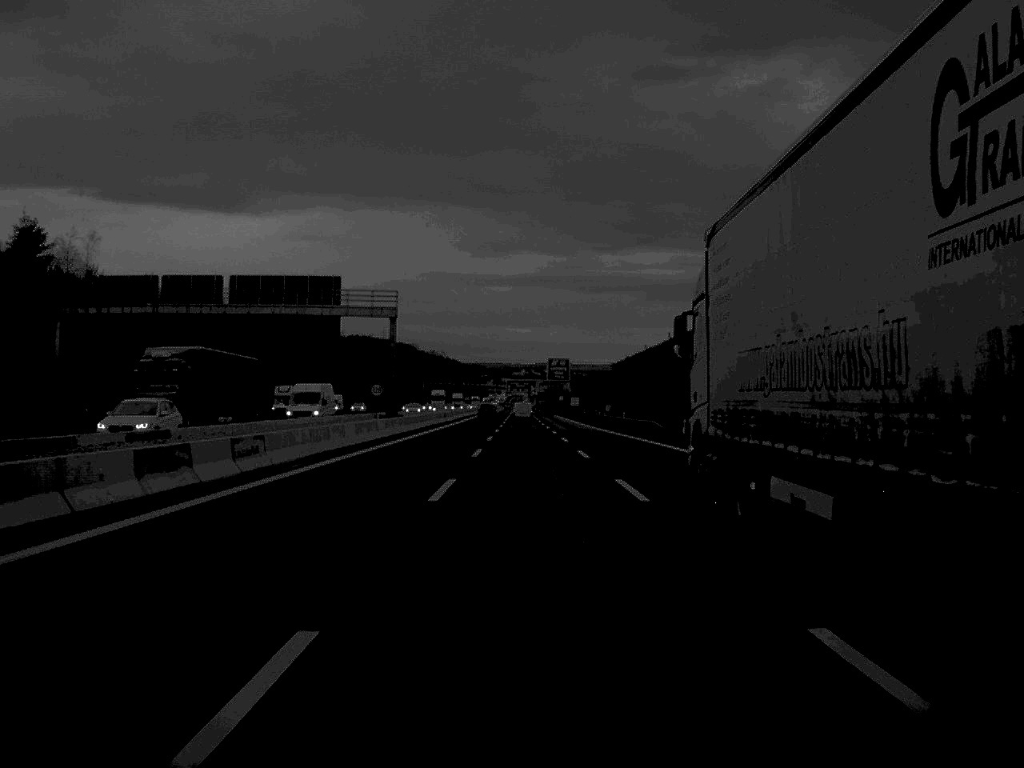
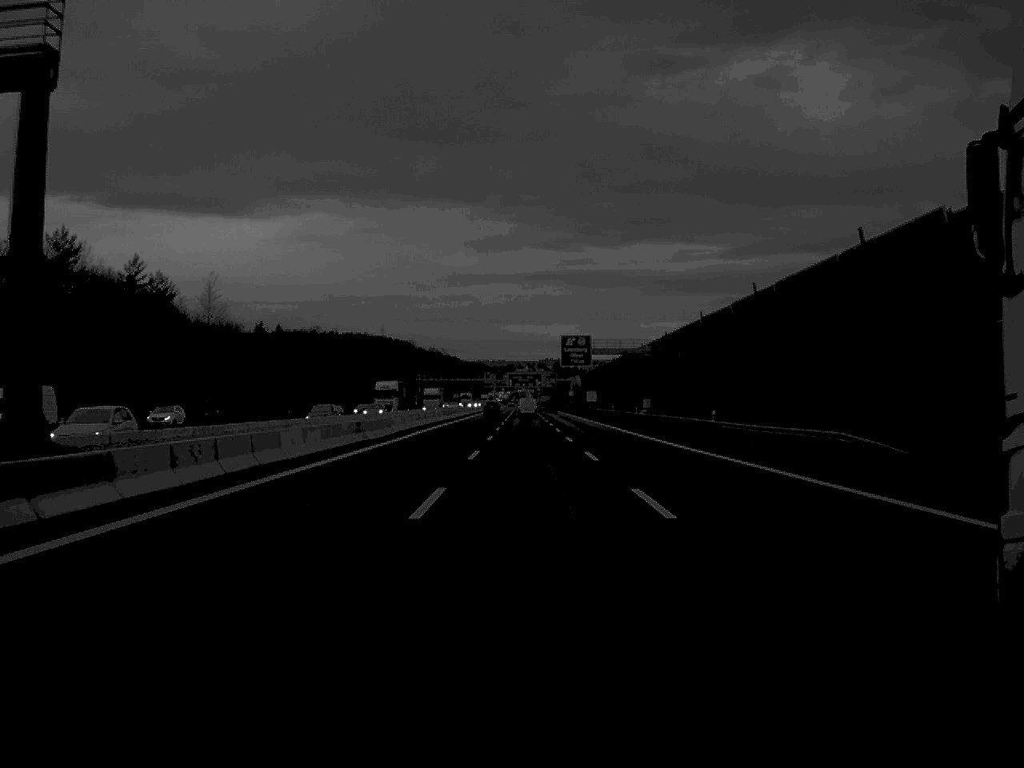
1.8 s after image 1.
(-0.1, +57.2) m; 0°
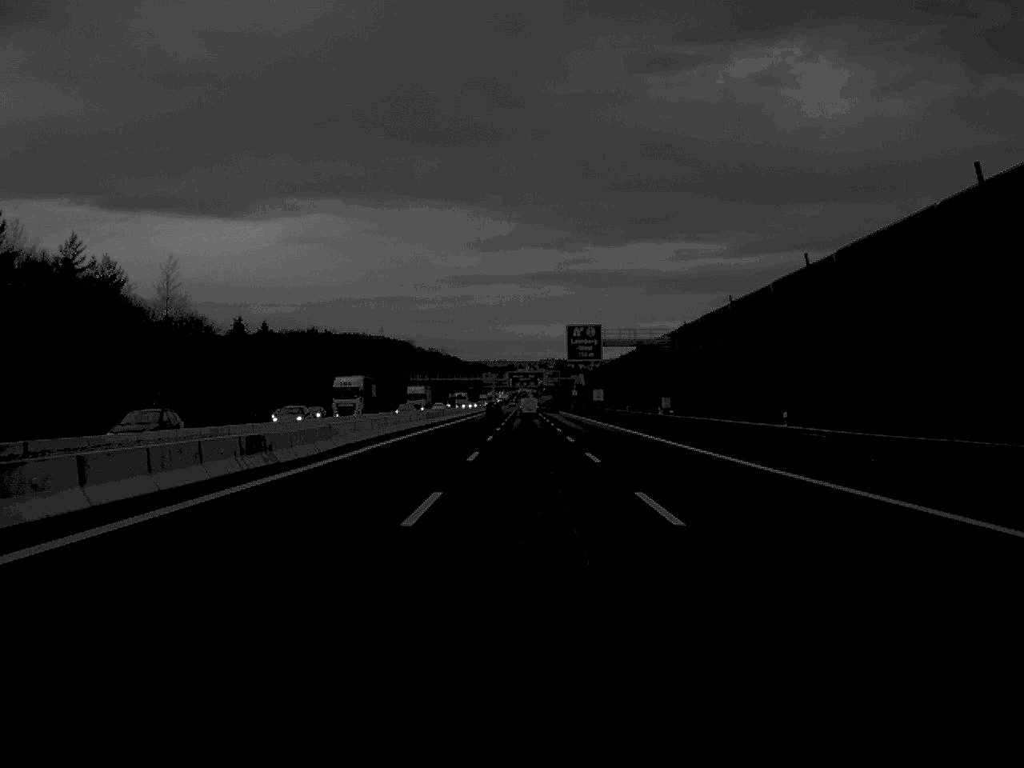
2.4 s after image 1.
(0.0, +18.8) m; 0°
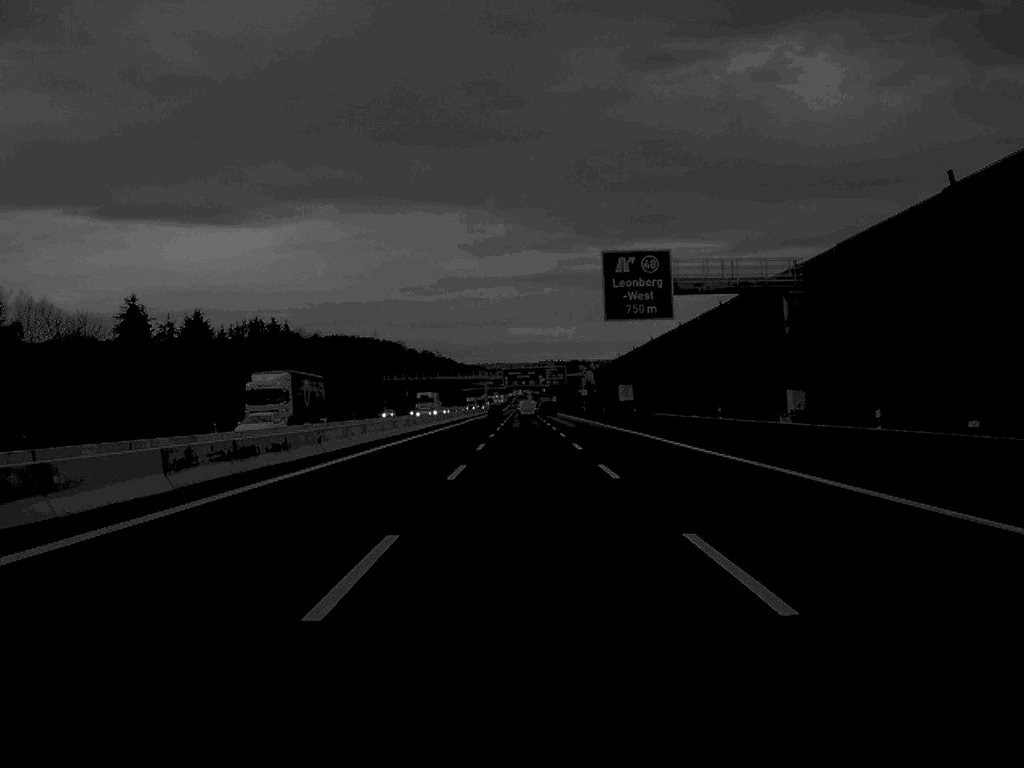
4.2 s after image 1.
(0.0, +60.9) m; 0°
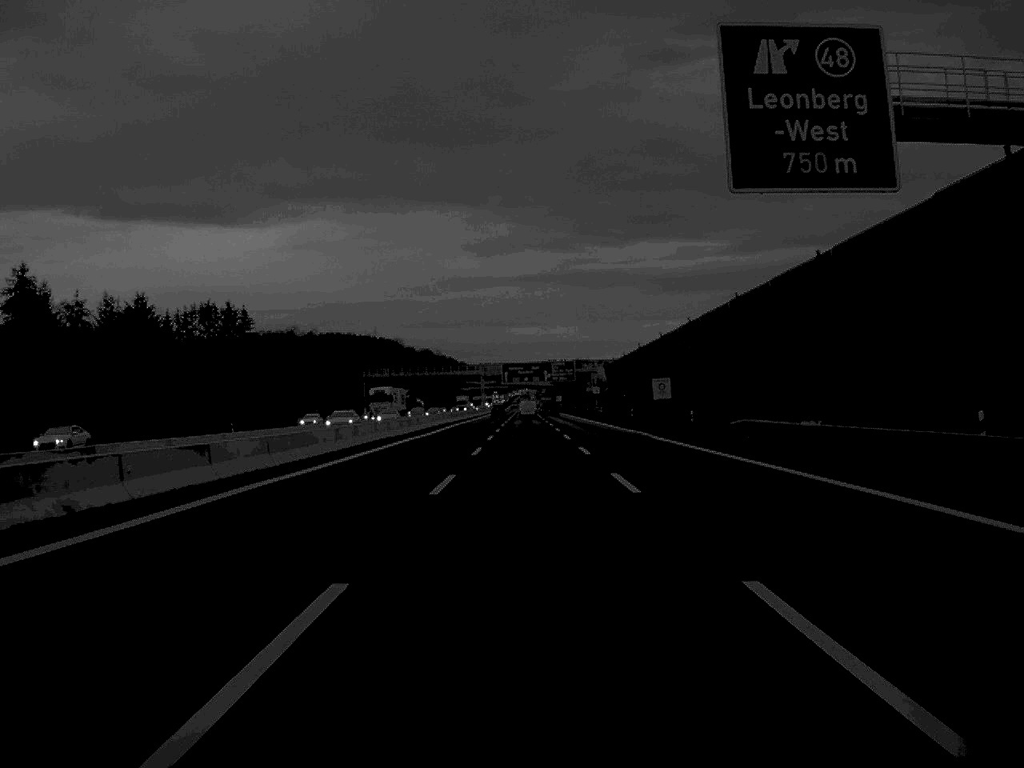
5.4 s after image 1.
(-0.1, +38.5) m; 0°
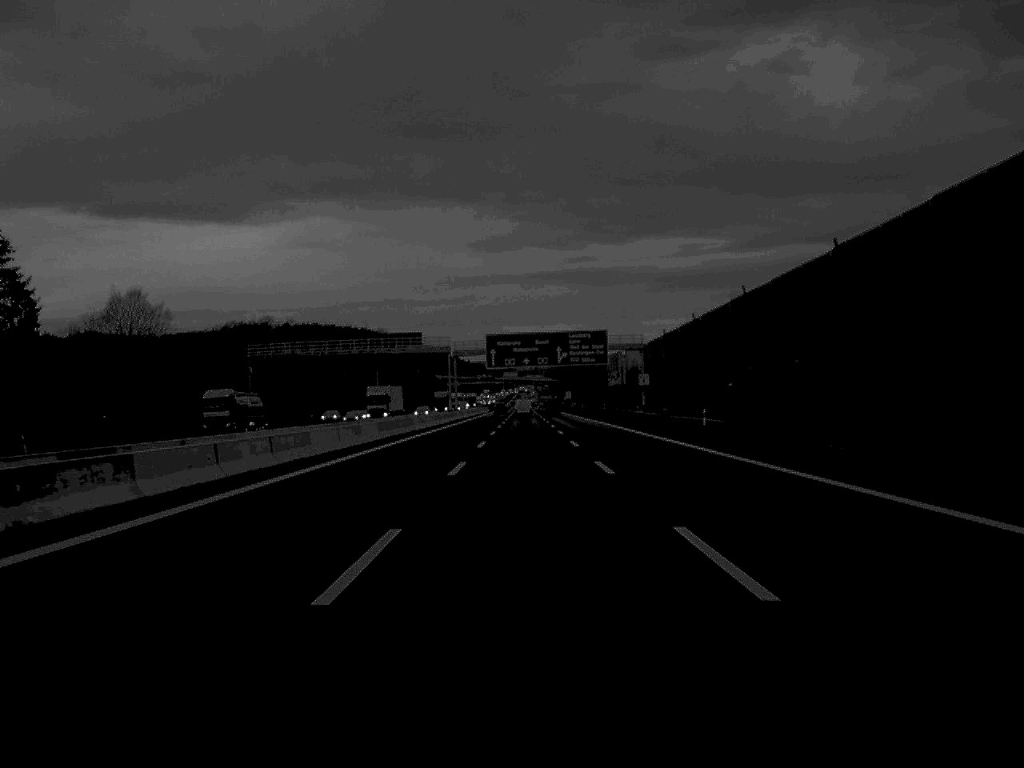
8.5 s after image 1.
(-0.1, +98.4) m; 0°
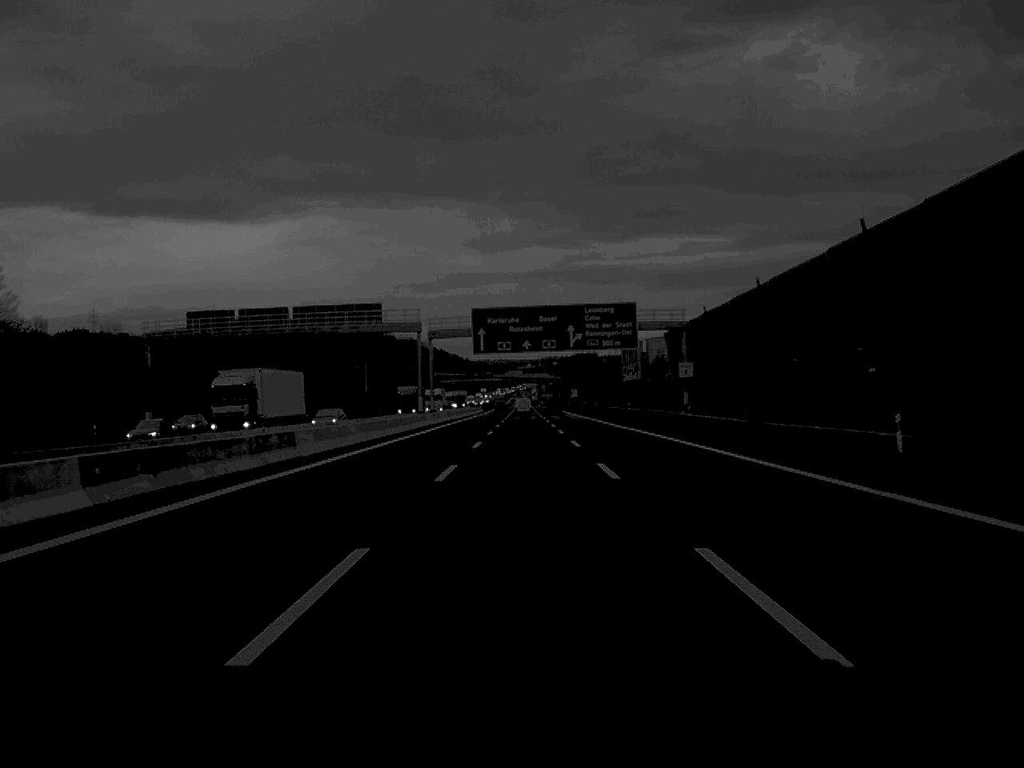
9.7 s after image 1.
(0.0, +38.4) m; 0°
